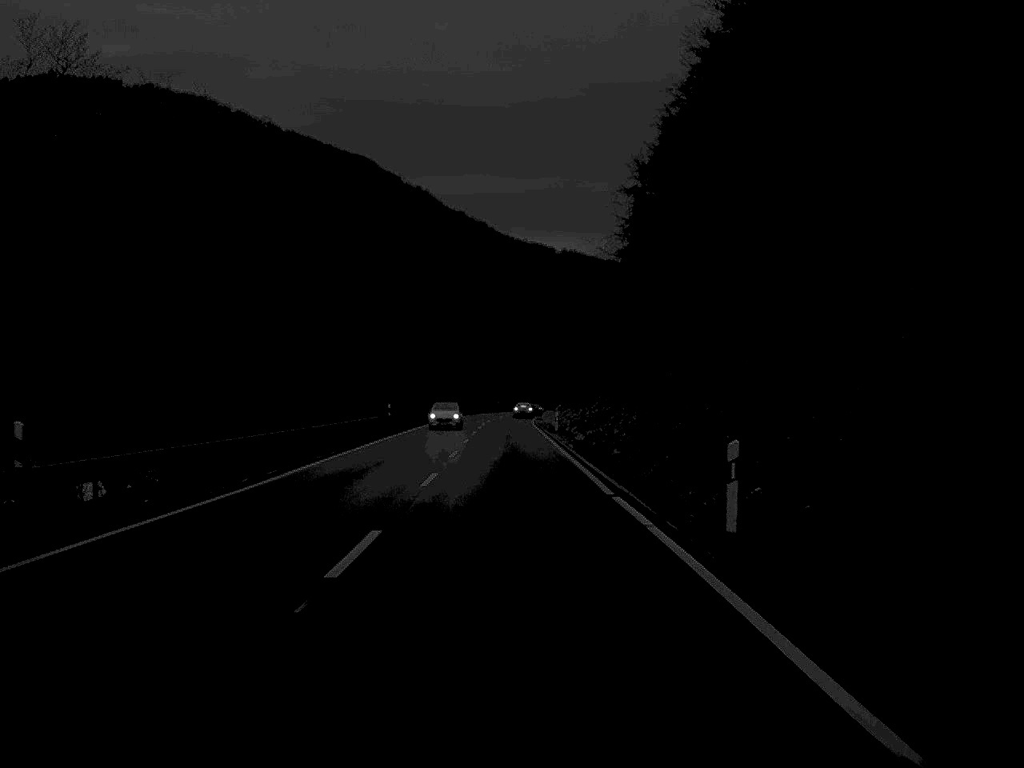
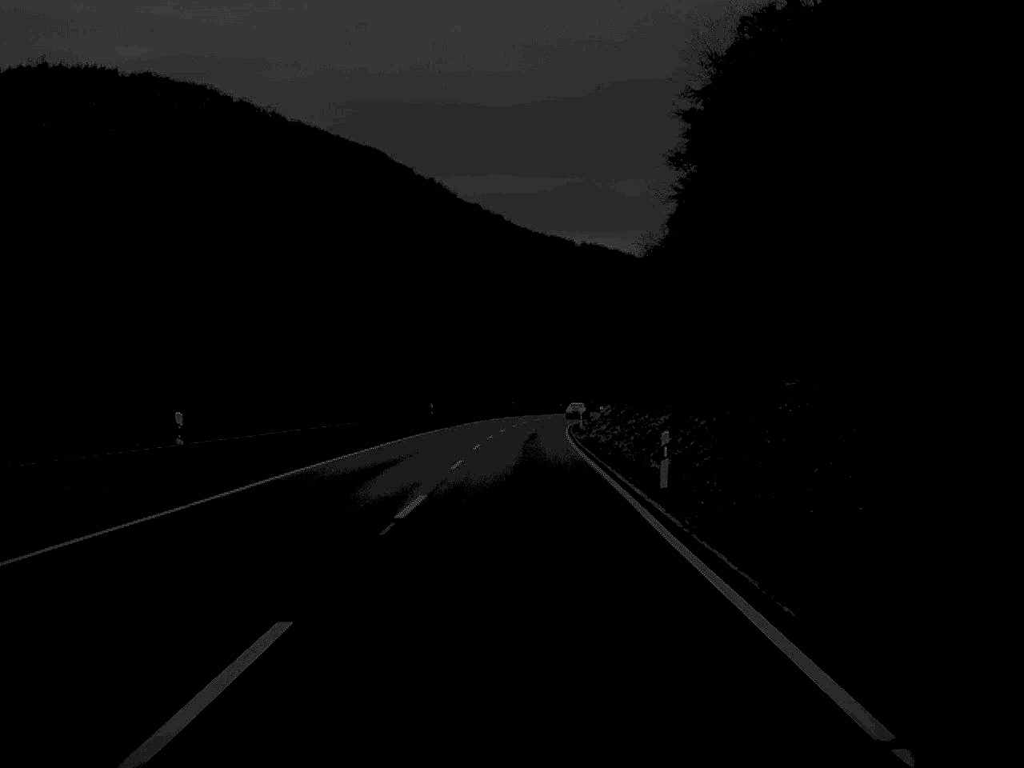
(-0.4, +42.2) m; -1°
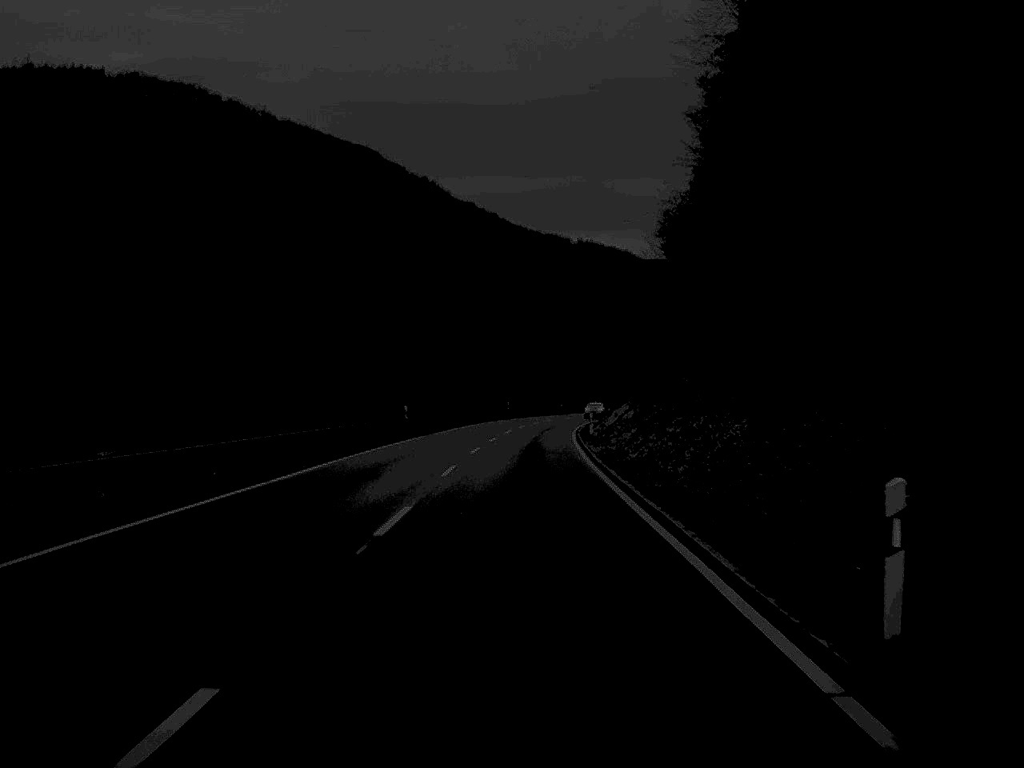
(0.0, +14.0) m; 0°
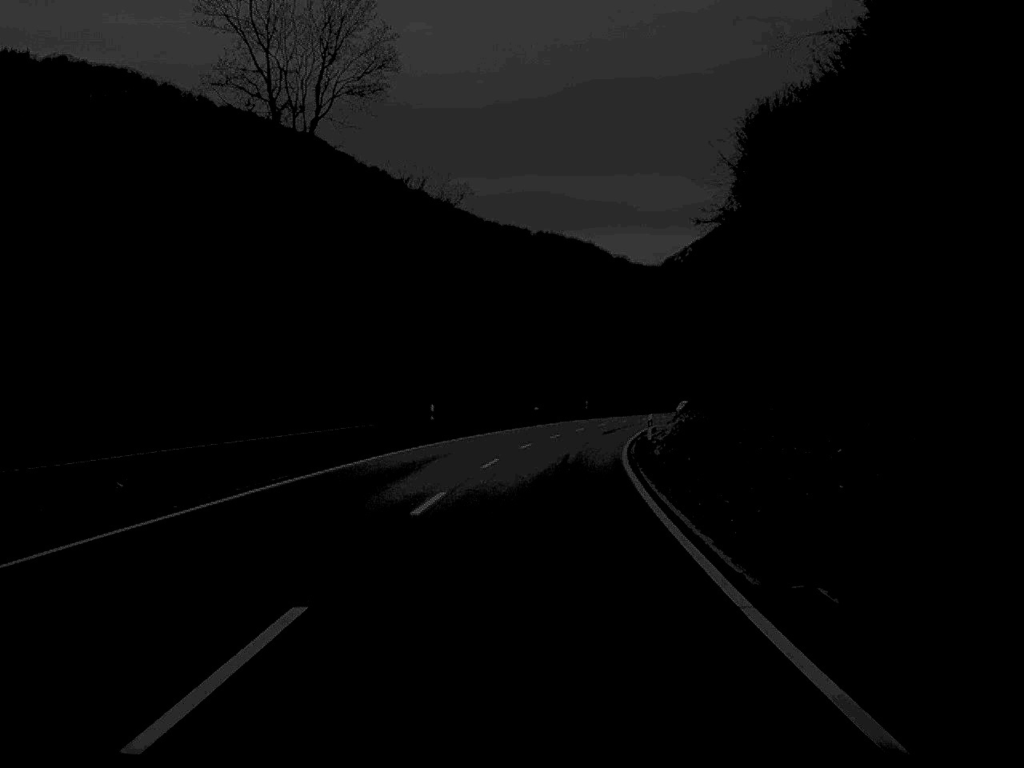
(+0.6, +57.0) m; +2°
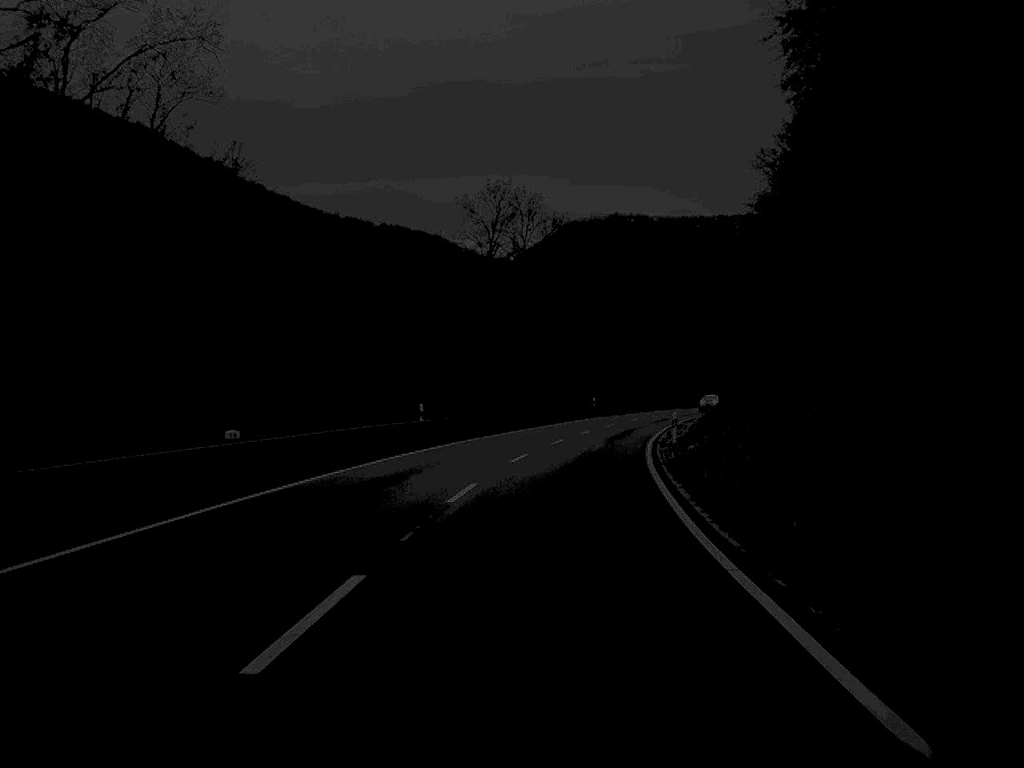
(+3.2, +57.8) m; +7°
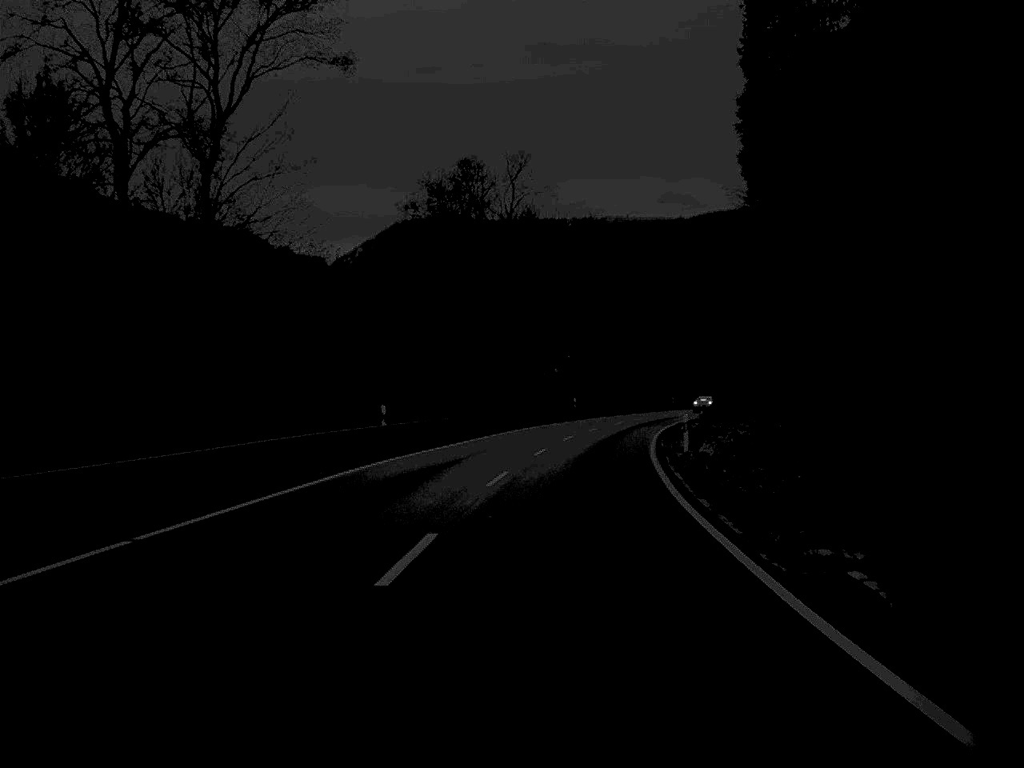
(+3.8, +55.9) m; +8°
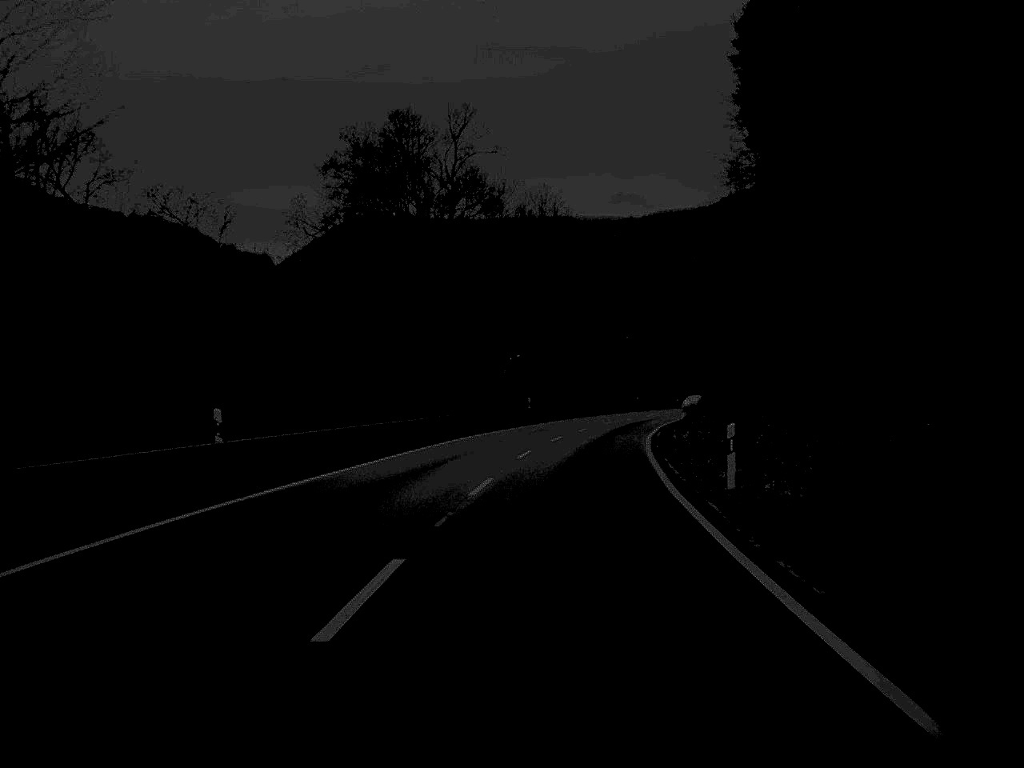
(+0.3, +14.6) m; +2°
